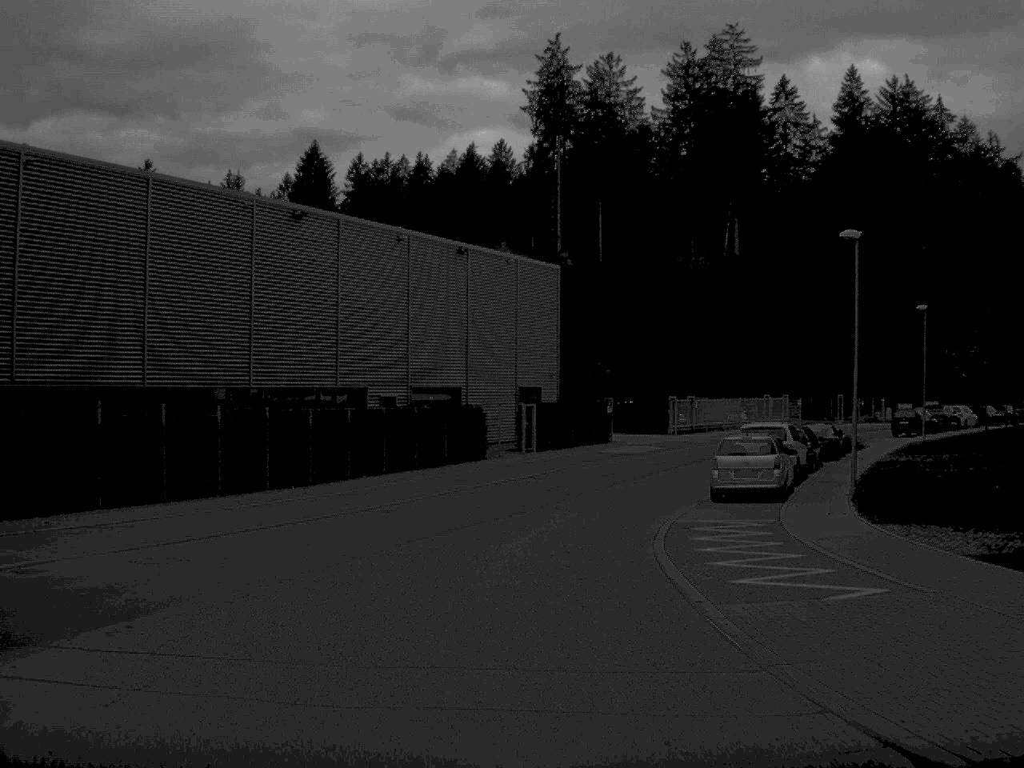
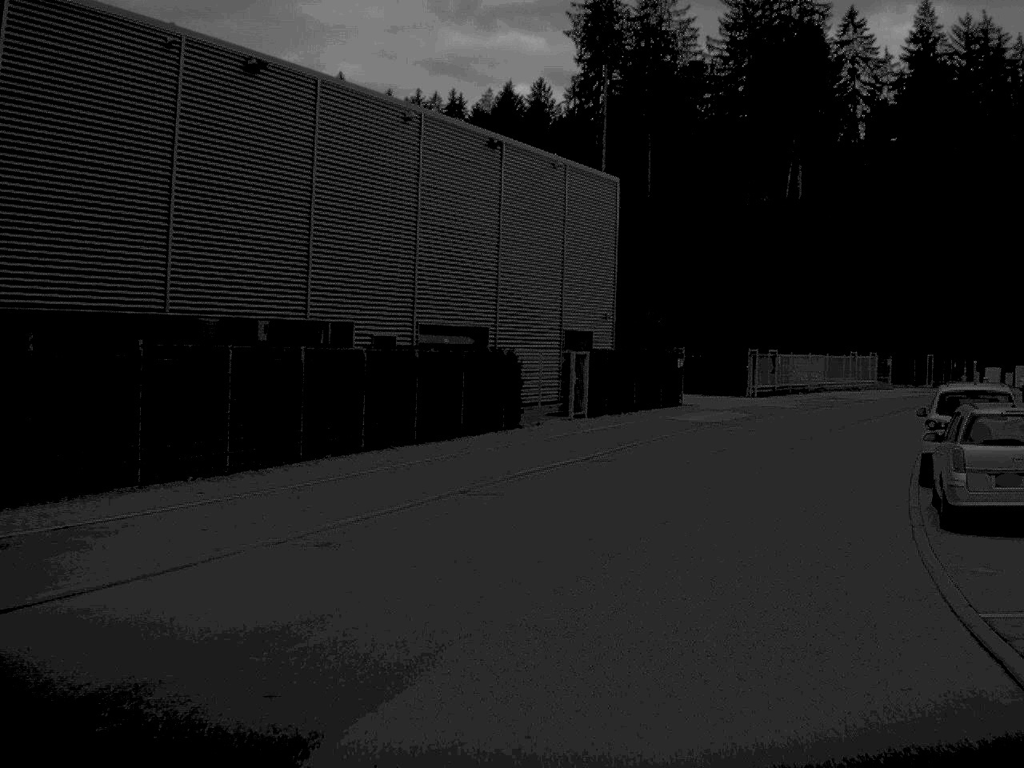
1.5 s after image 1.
(-0.4, +13.3) m; -1°
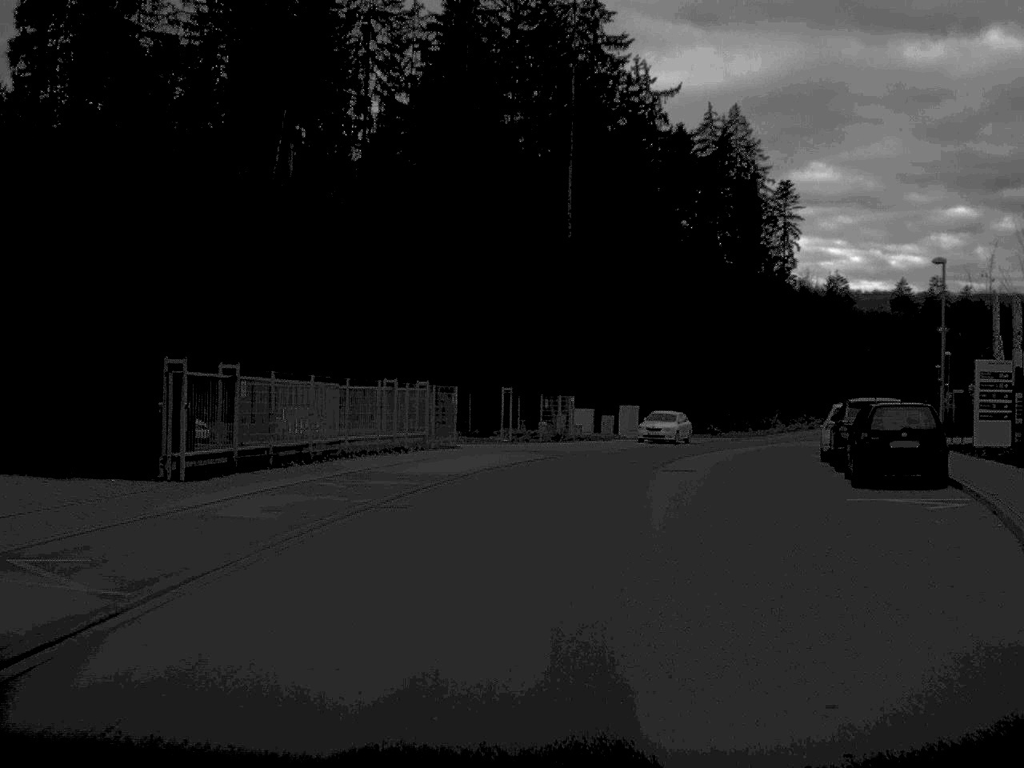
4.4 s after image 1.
(+6.3, +31.9) m; +23°
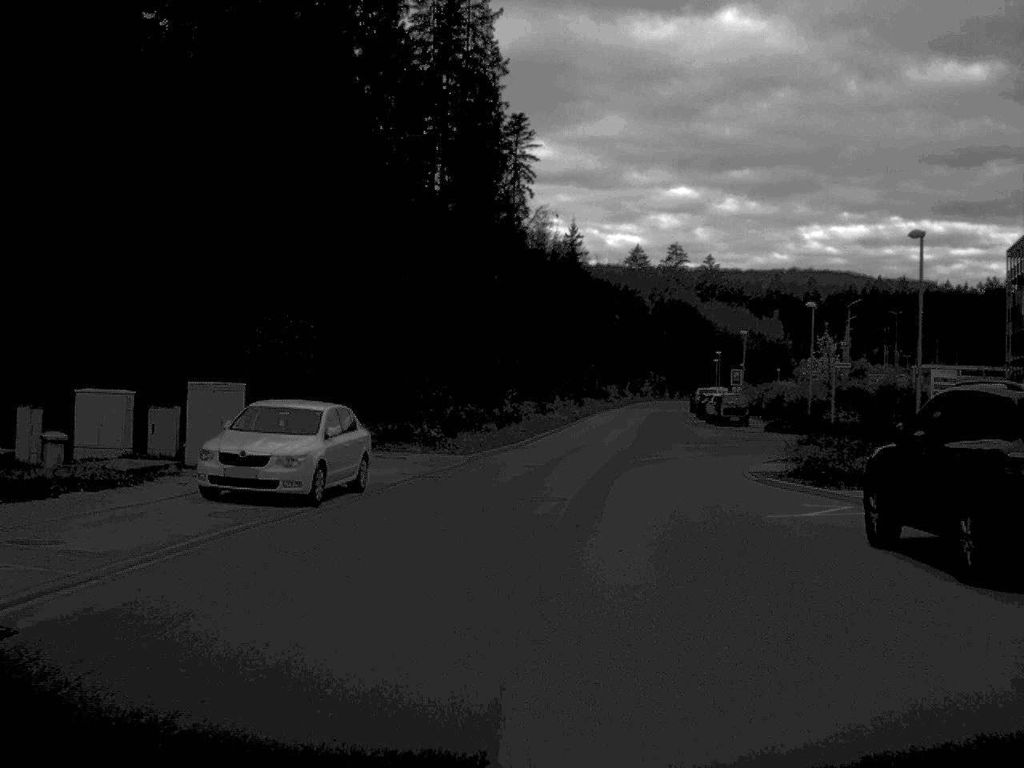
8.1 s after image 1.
(+5.0, +38.1) m; +13°
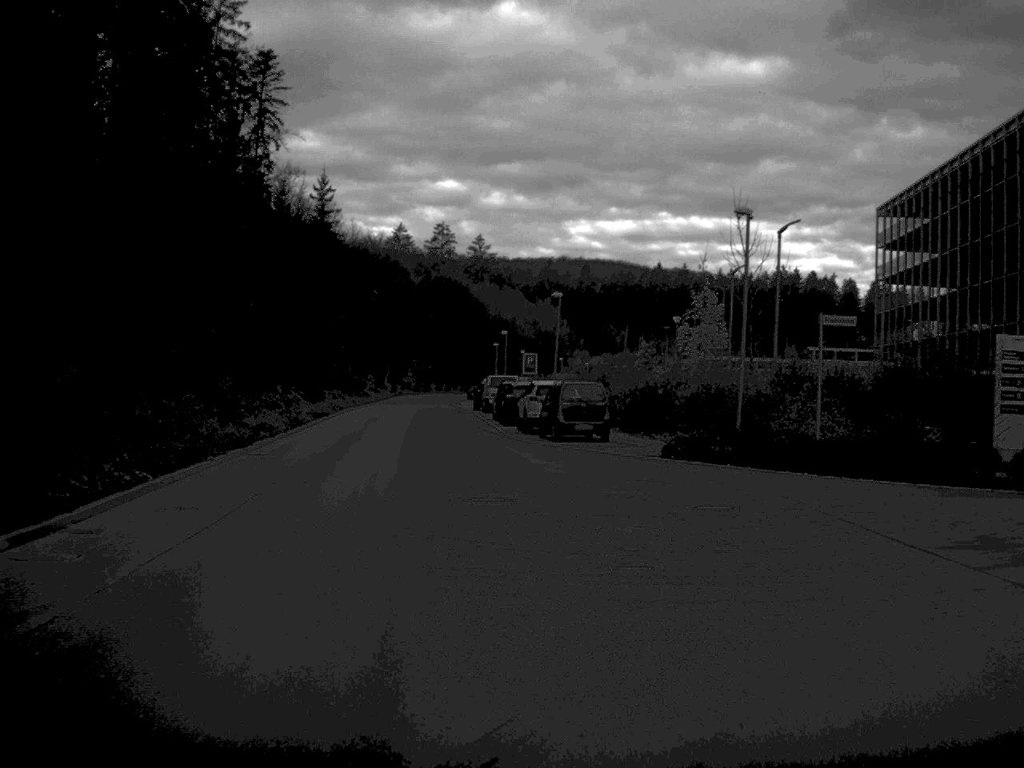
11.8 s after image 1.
(+2.2, +30.0) m; +11°
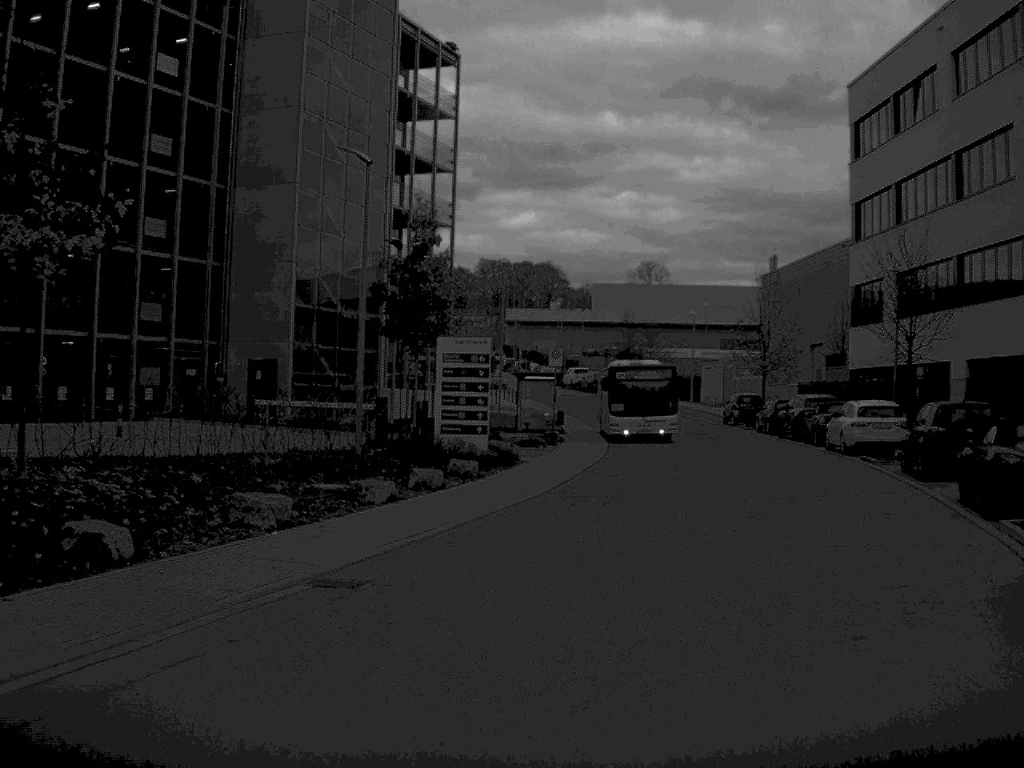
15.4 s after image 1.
(+13.0, +17.1) m; +73°
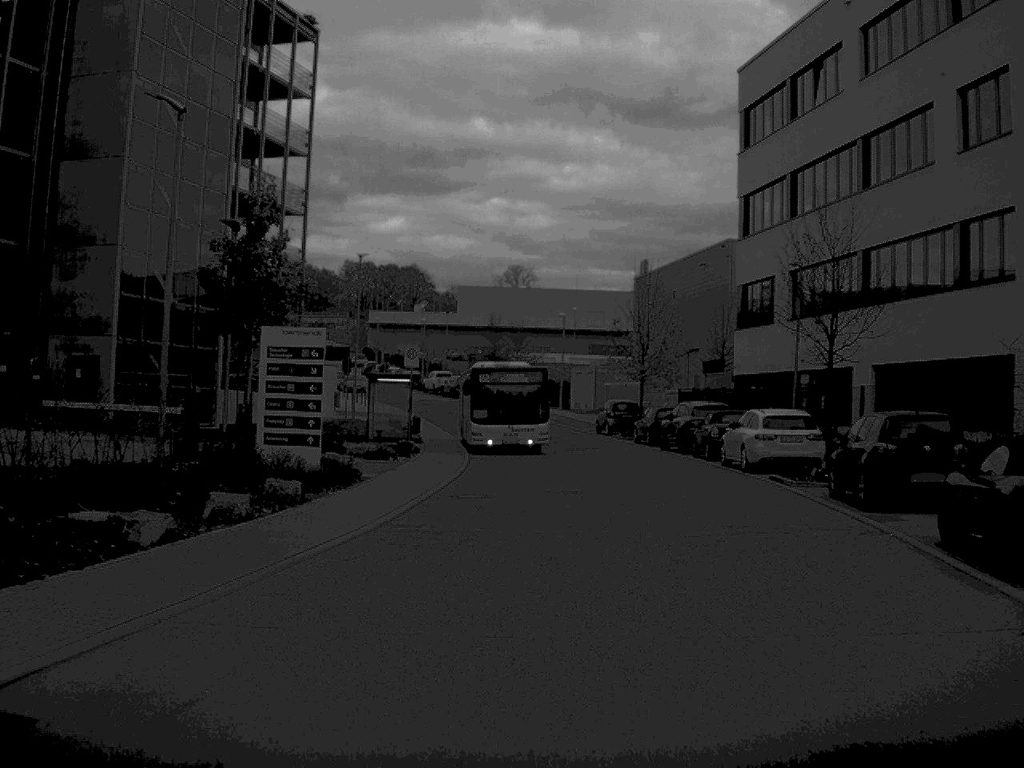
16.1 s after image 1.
(+0.2, +5.0) m; +6°
